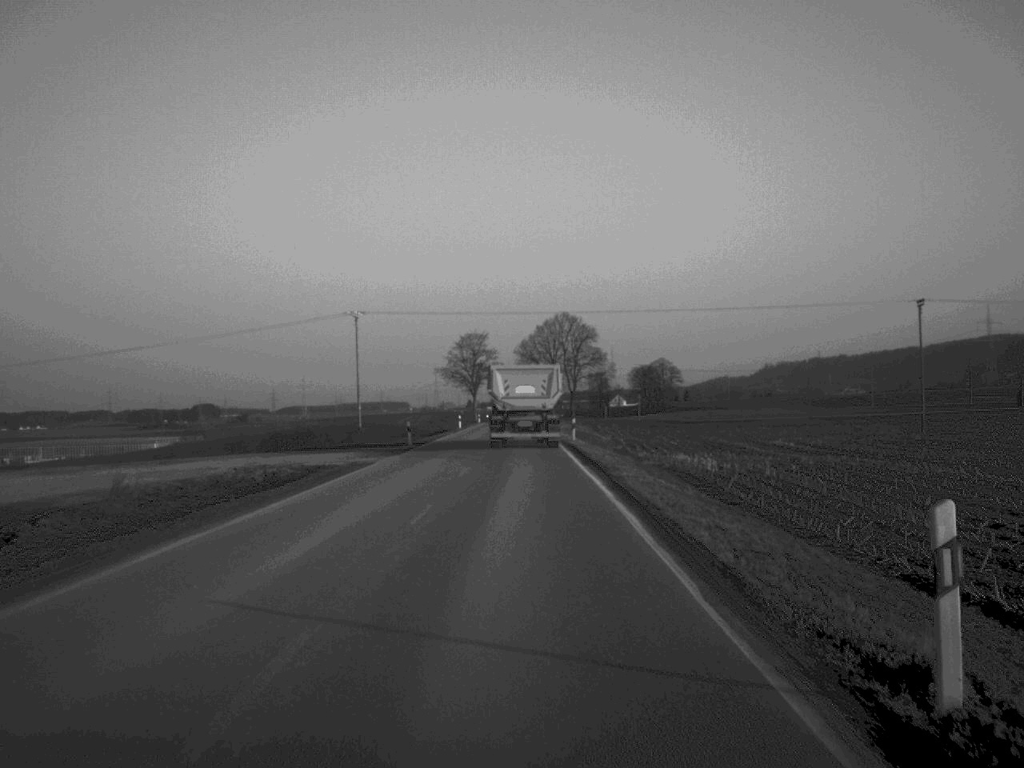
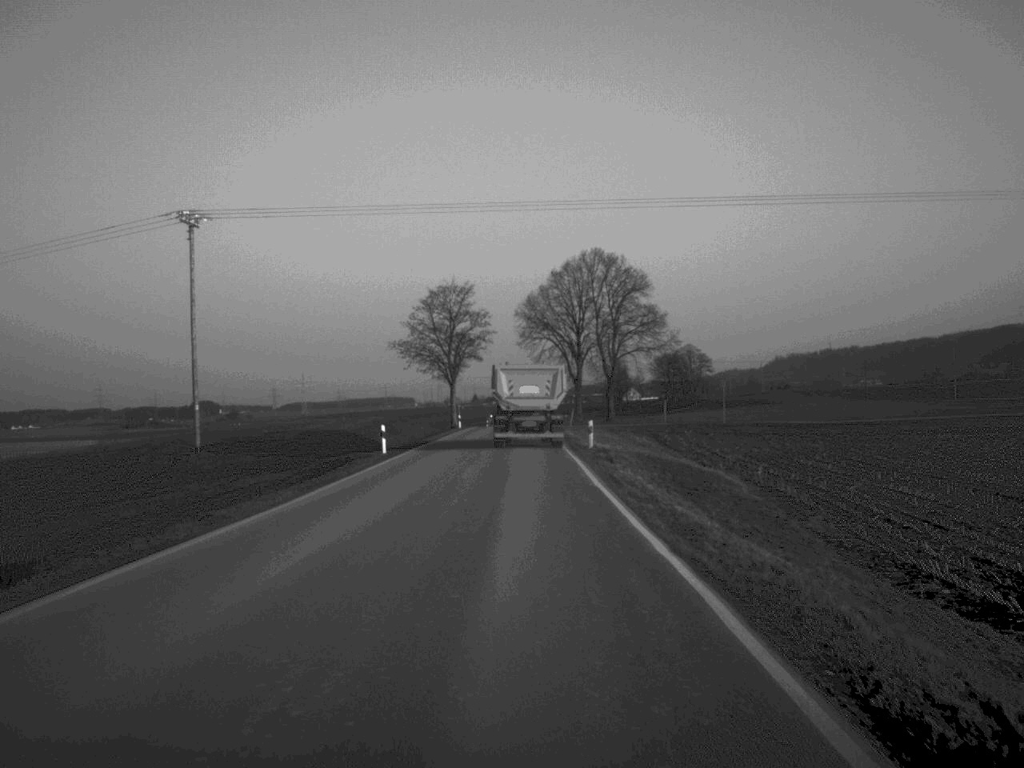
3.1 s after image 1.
(-0.1, +58.9) m; 0°
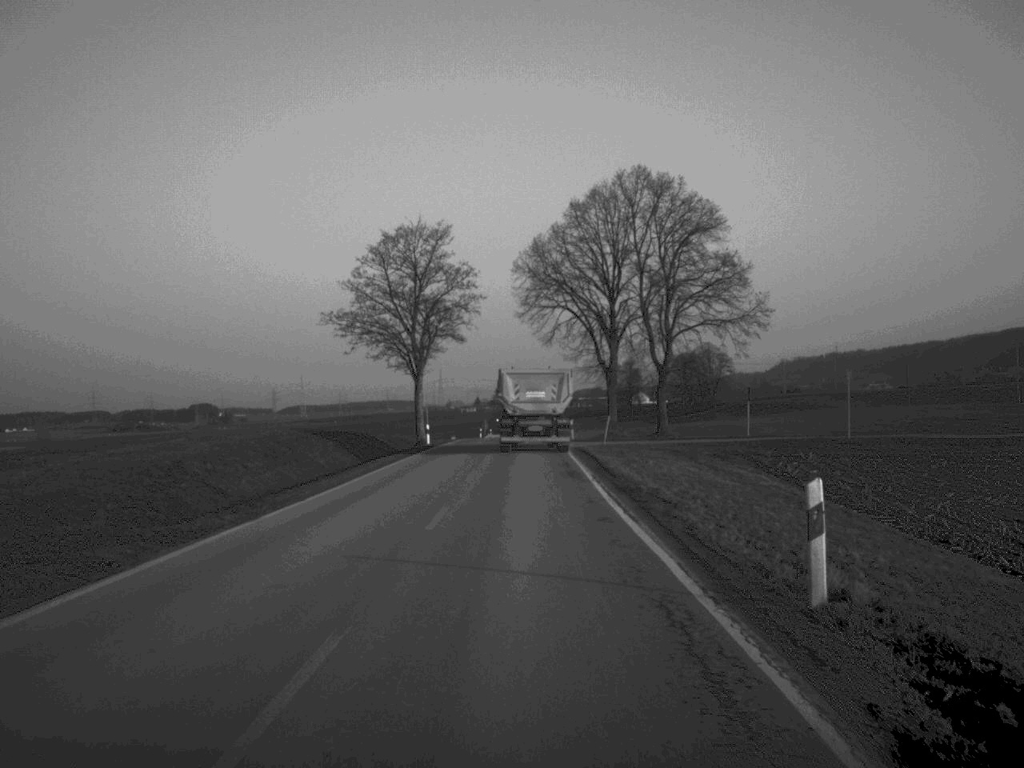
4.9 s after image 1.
(-0.1, +33.9) m; 0°
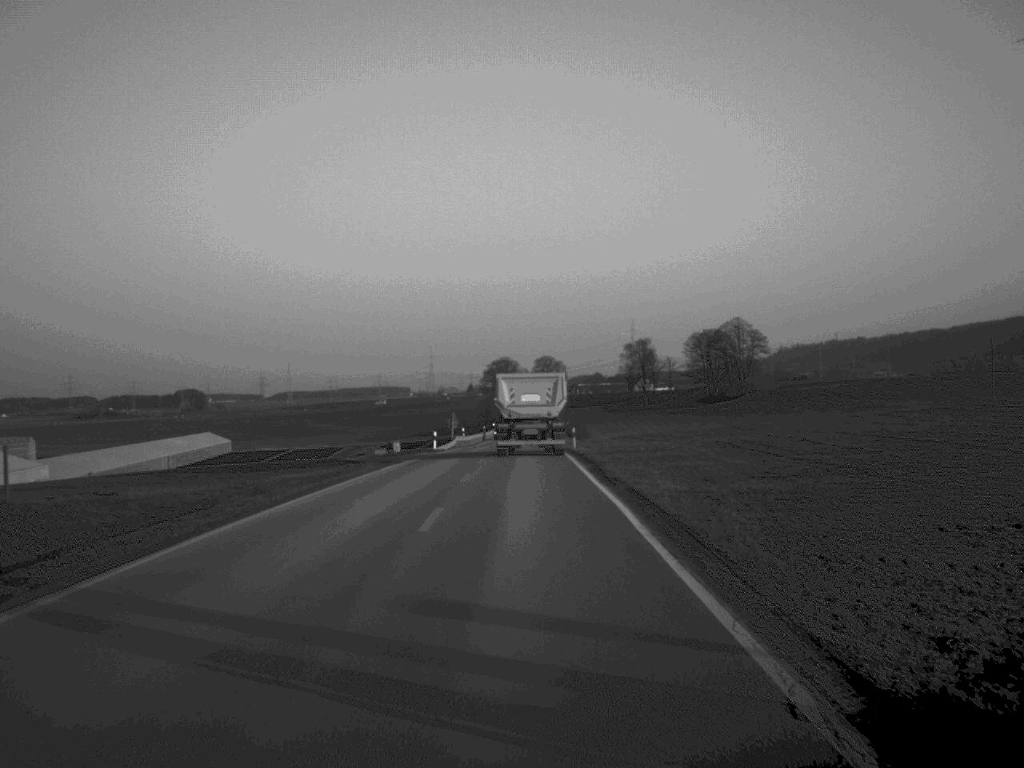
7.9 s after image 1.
(+0.1, +58.7) m; 0°
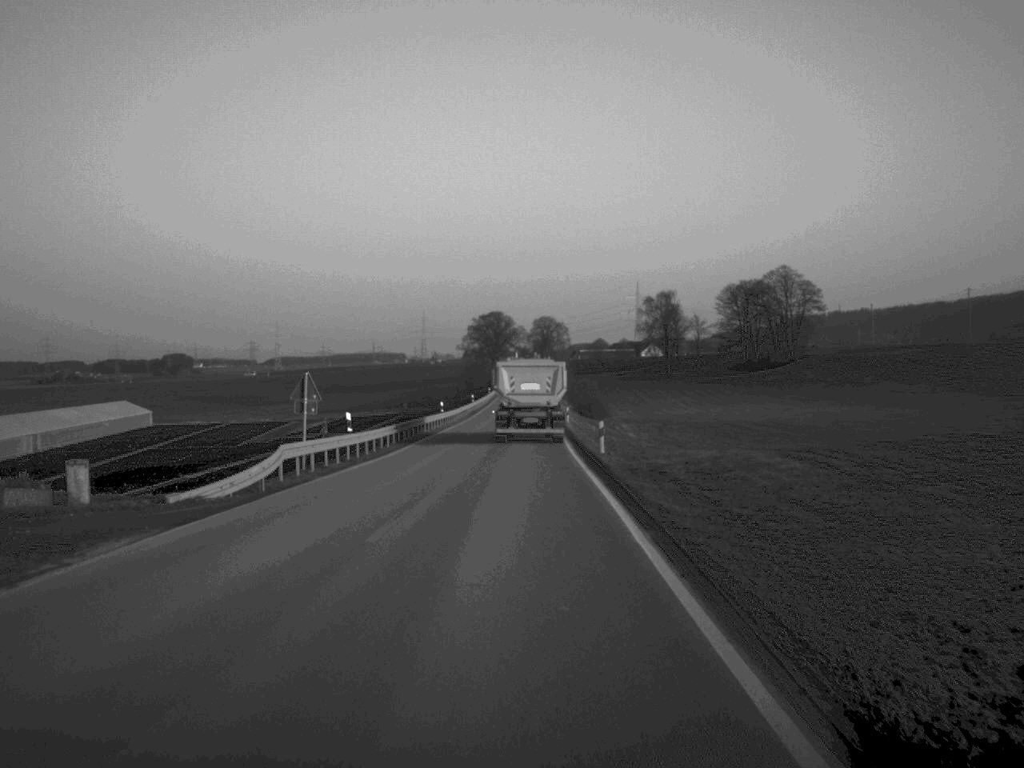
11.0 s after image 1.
(+0.3, +59.4) m; 0°
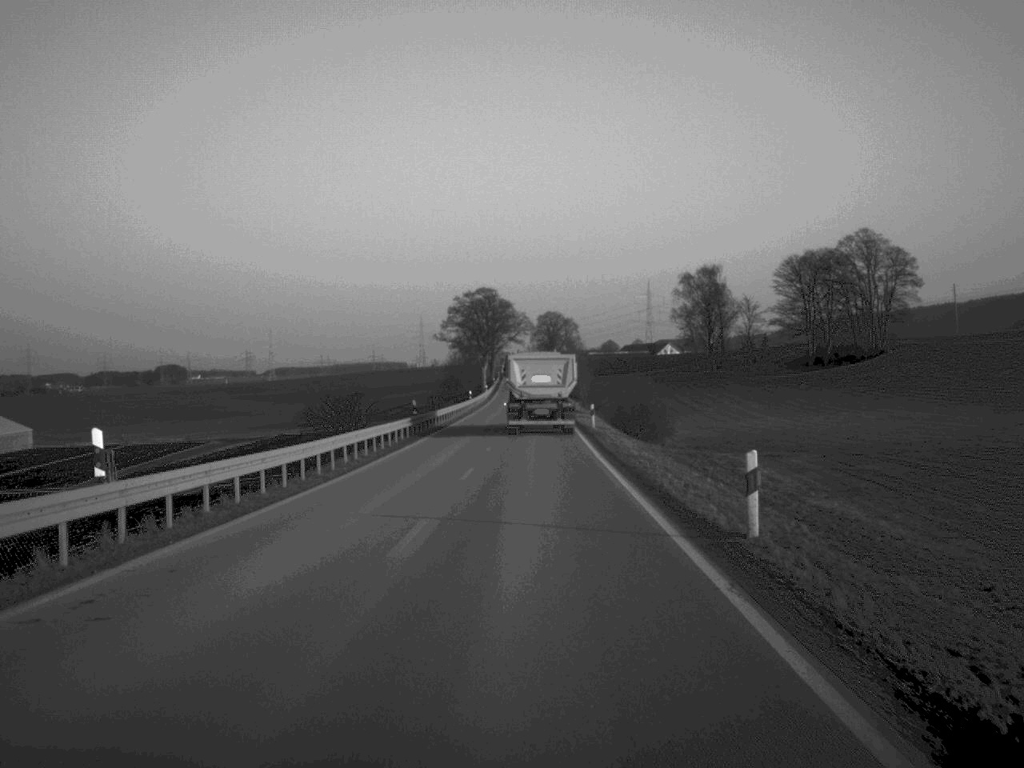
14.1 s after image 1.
(0.0, +59.8) m; 0°
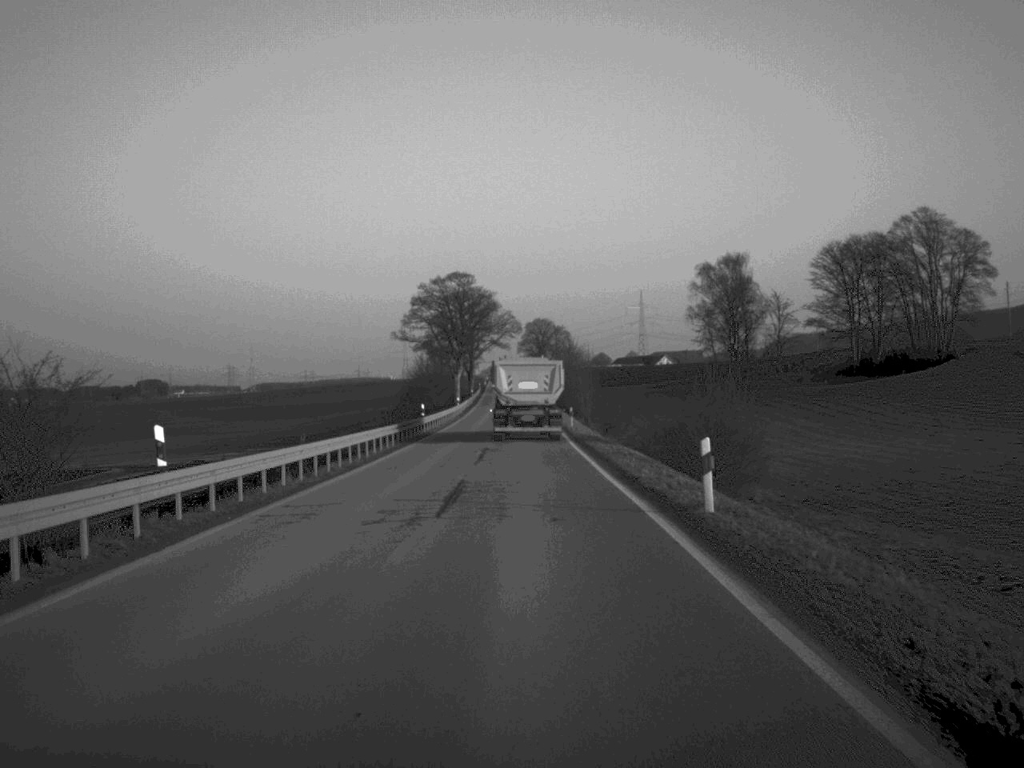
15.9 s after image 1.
(+0.2, +35.3) m; +1°
